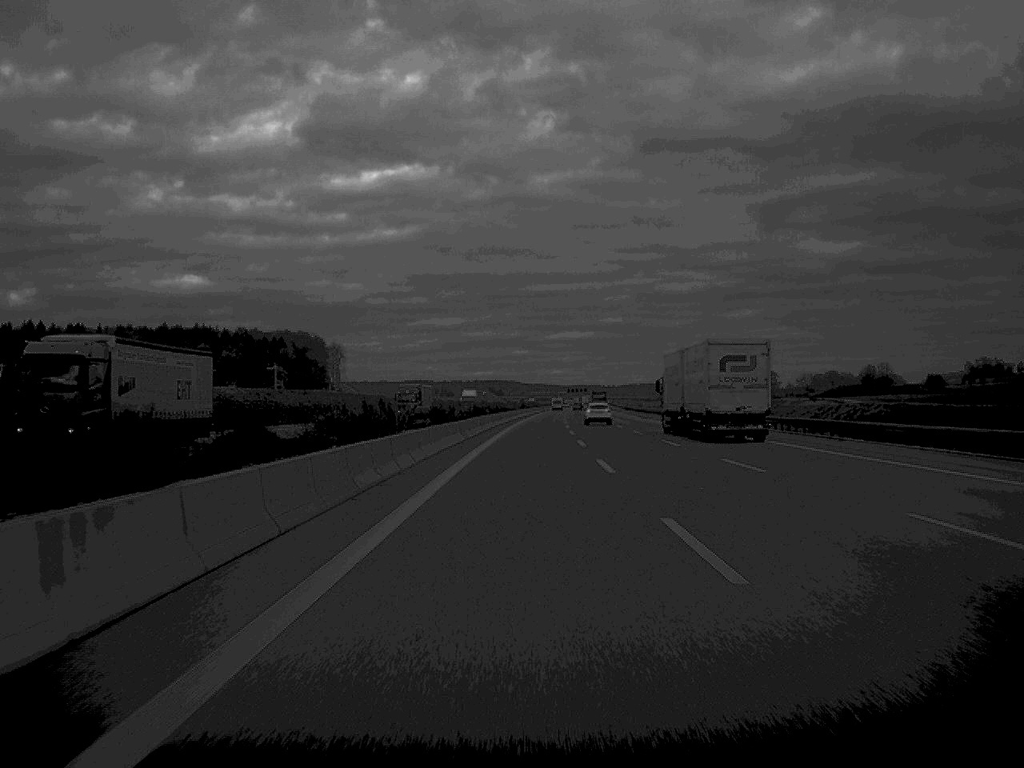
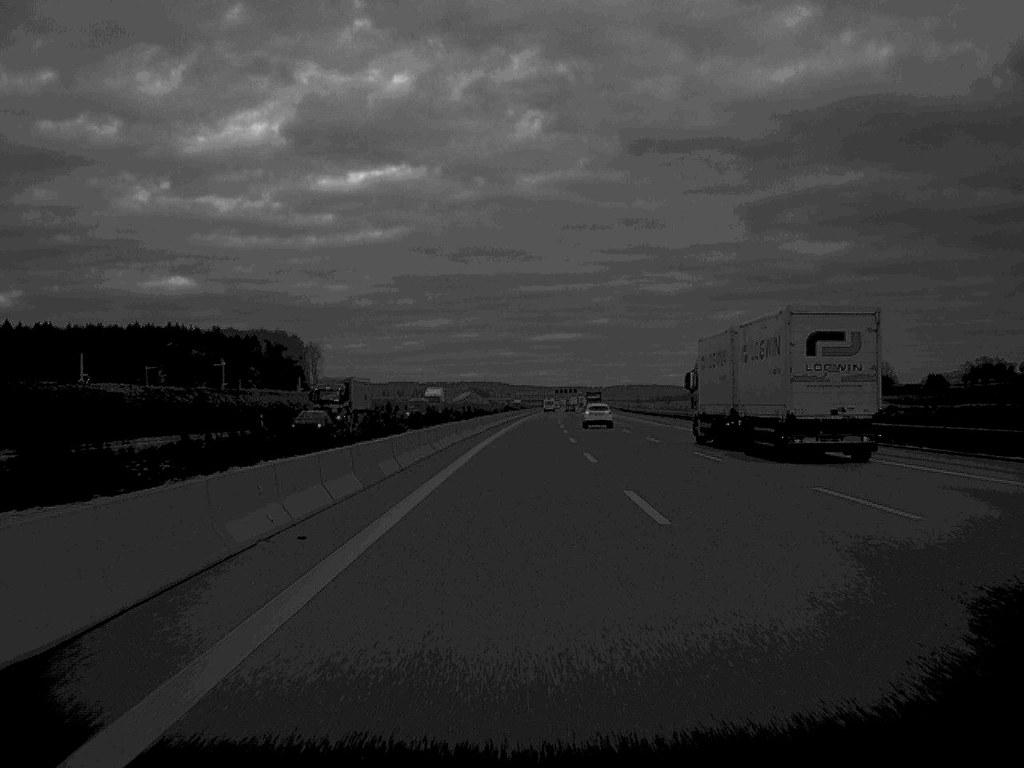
(+0.2, +30.1) m; +1°
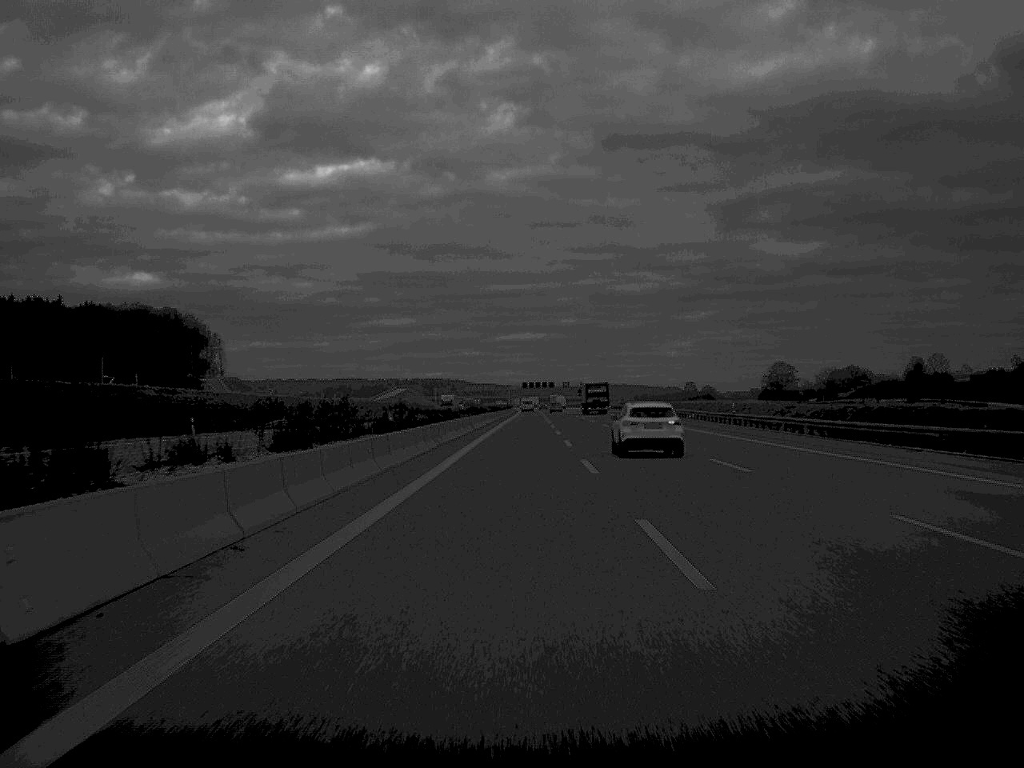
(+2.7, +166.0) m; +2°
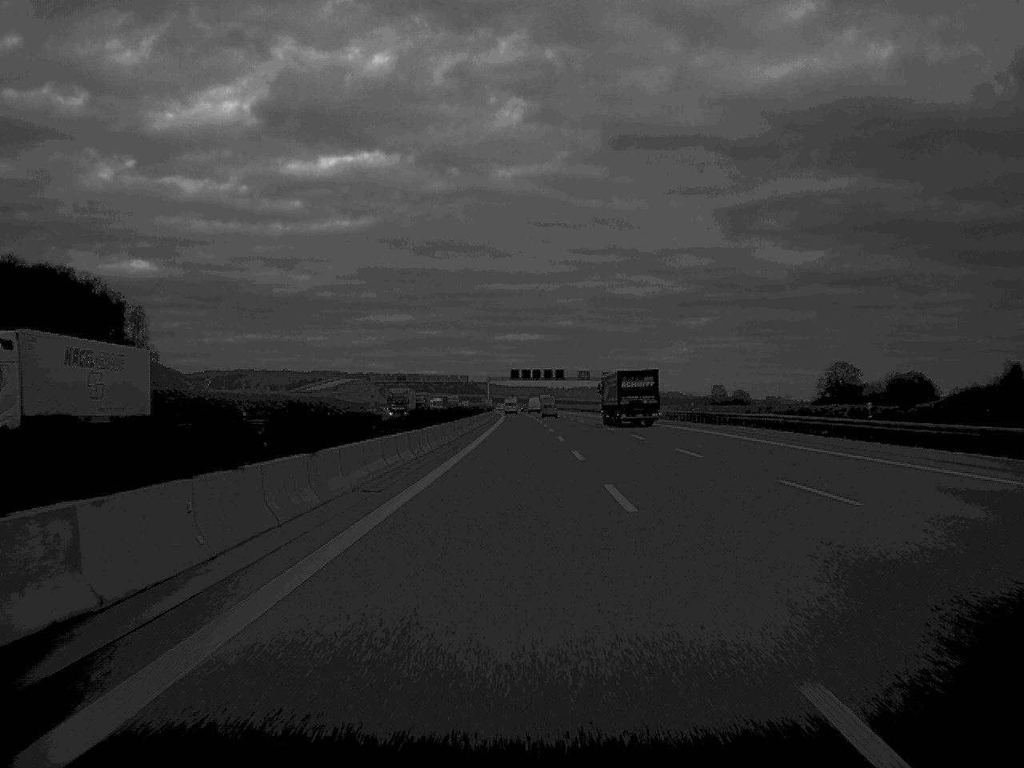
(+0.4, +134.5) m; 0°
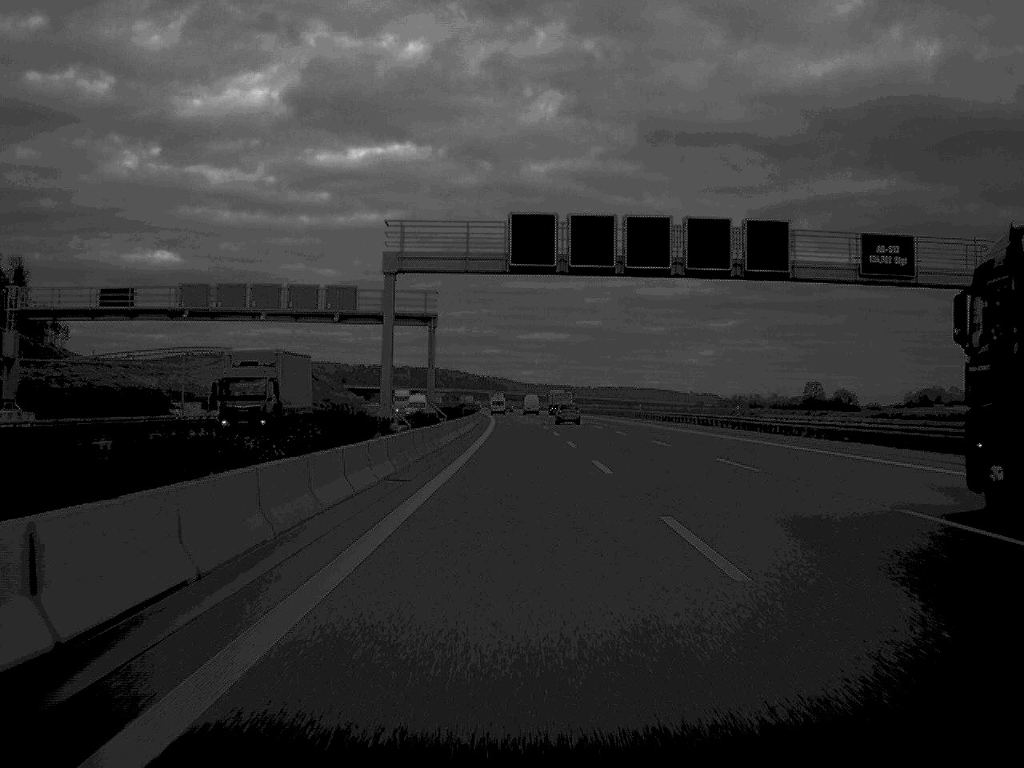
(-1.2, +166.3) m; -1°
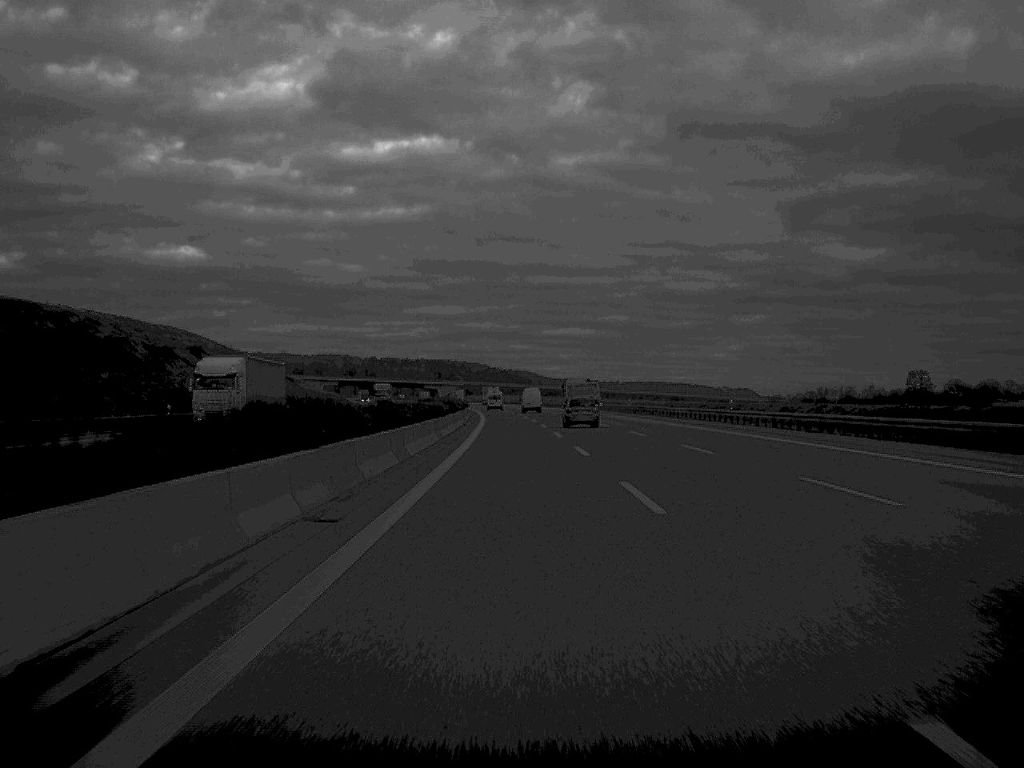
(-0.9, +99.4) m; -1°
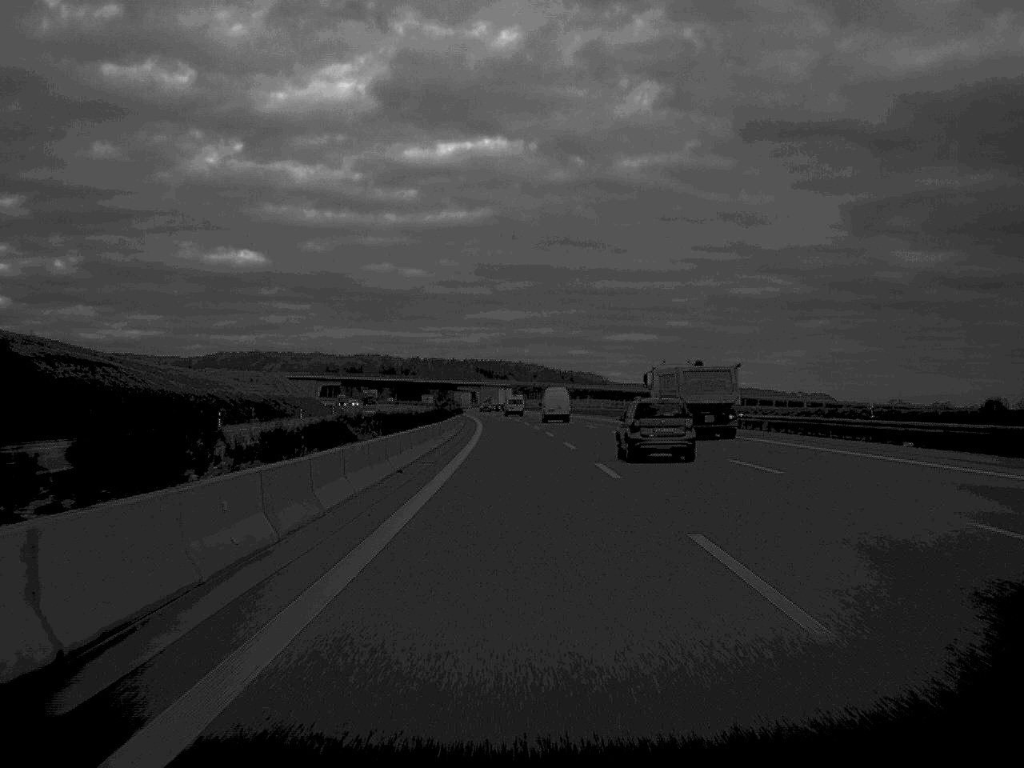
(-2.9, +131.8) m; -3°
